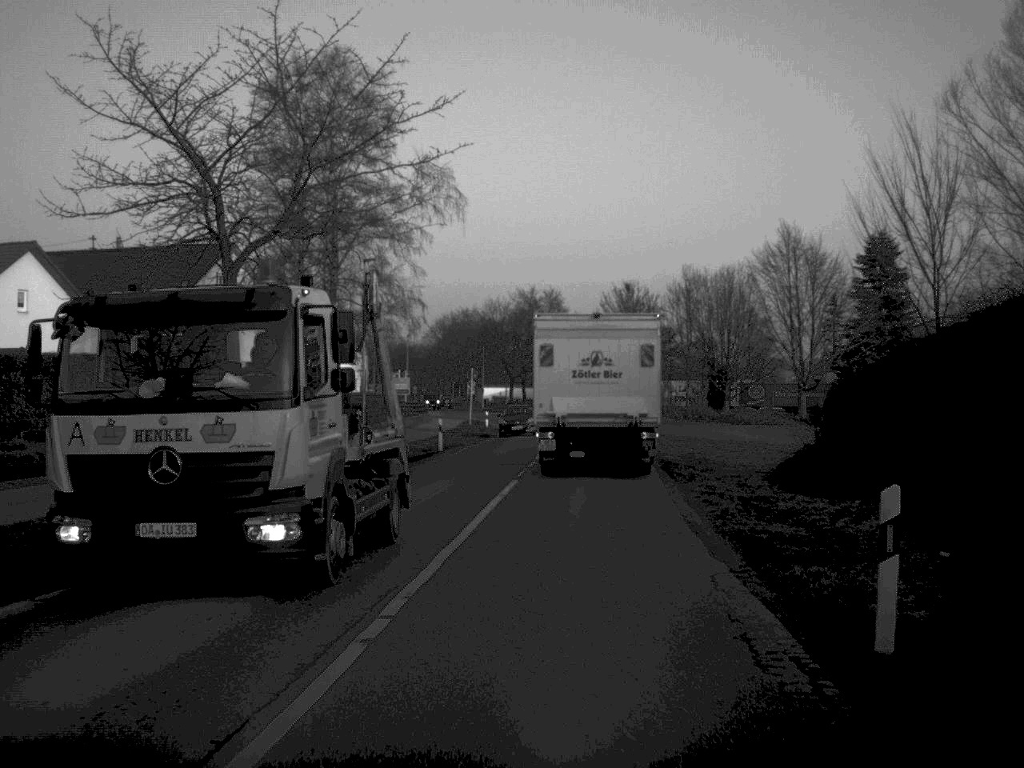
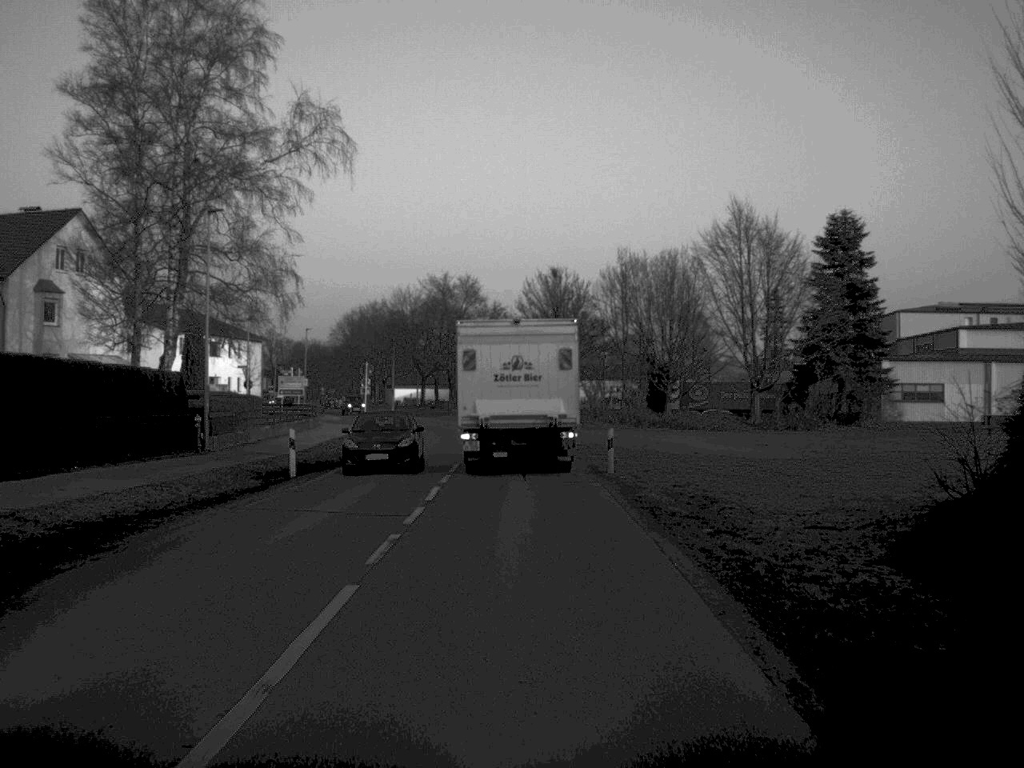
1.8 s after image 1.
(+0.5, +14.4) m; +4°
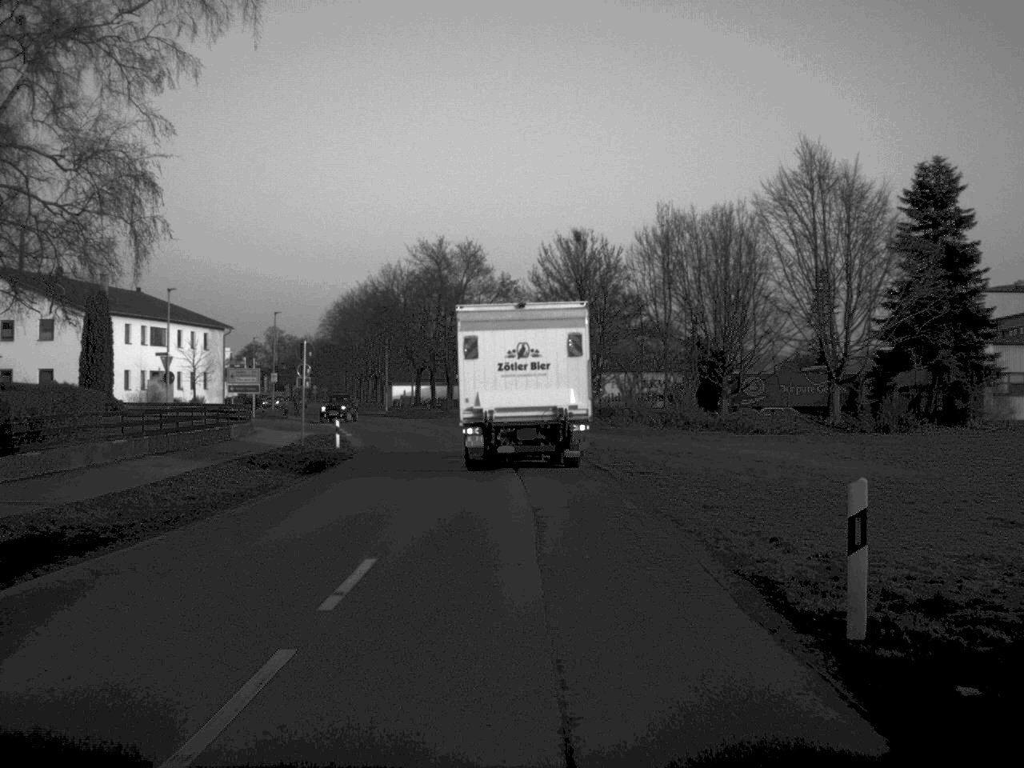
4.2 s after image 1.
(-0.1, +20.6) m; -1°
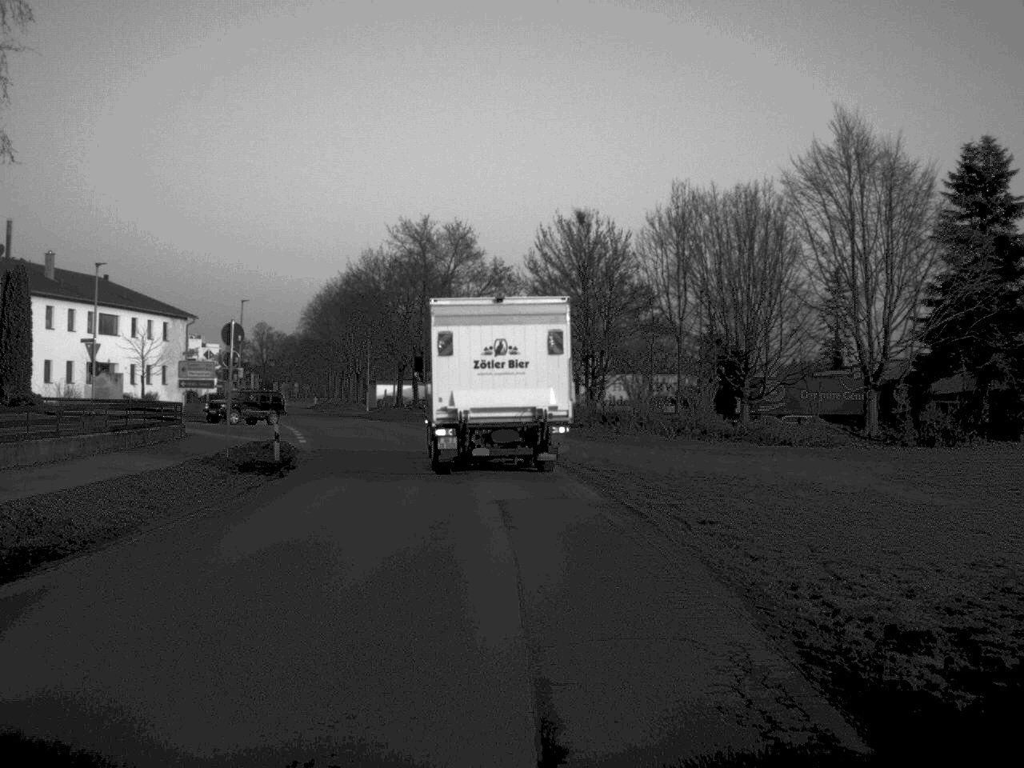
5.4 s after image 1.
(0.0, +9.5) m; 0°
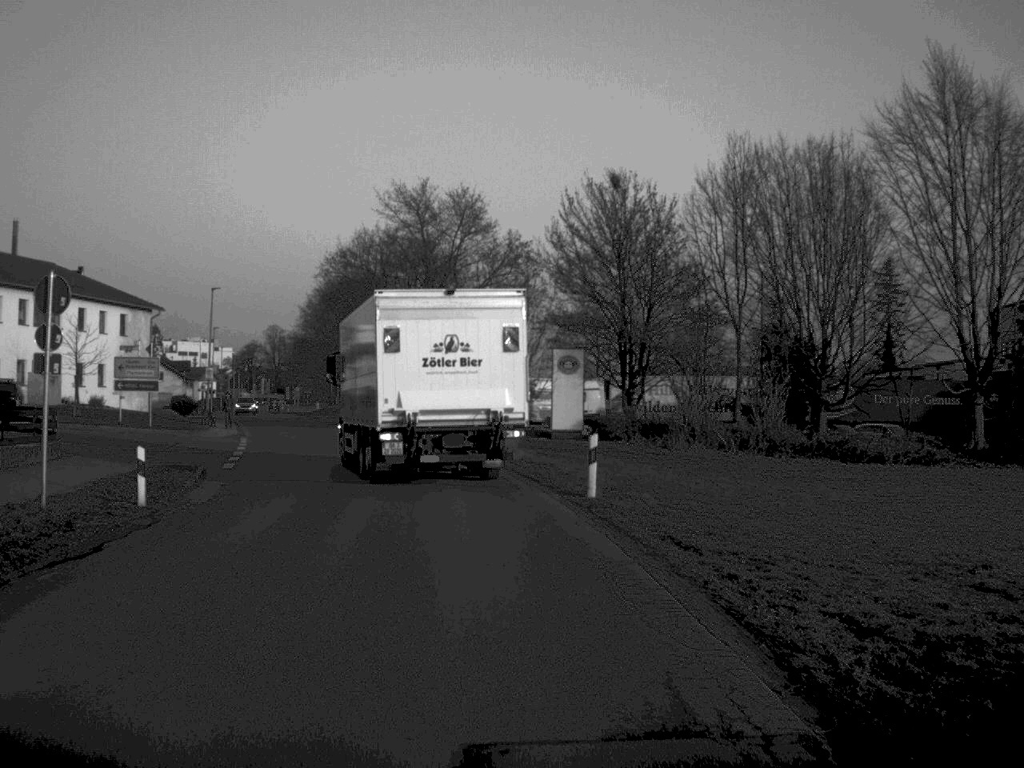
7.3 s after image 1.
(0.0, +13.3) m; -1°
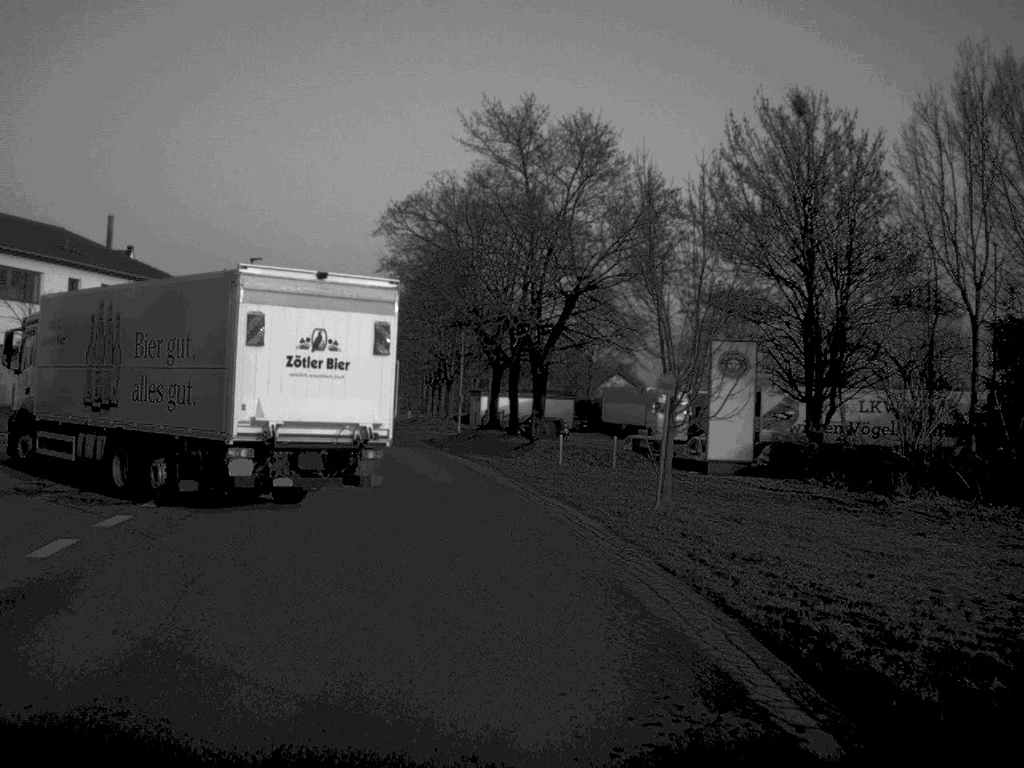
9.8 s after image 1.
(-0.8, +17.2) m; -5°
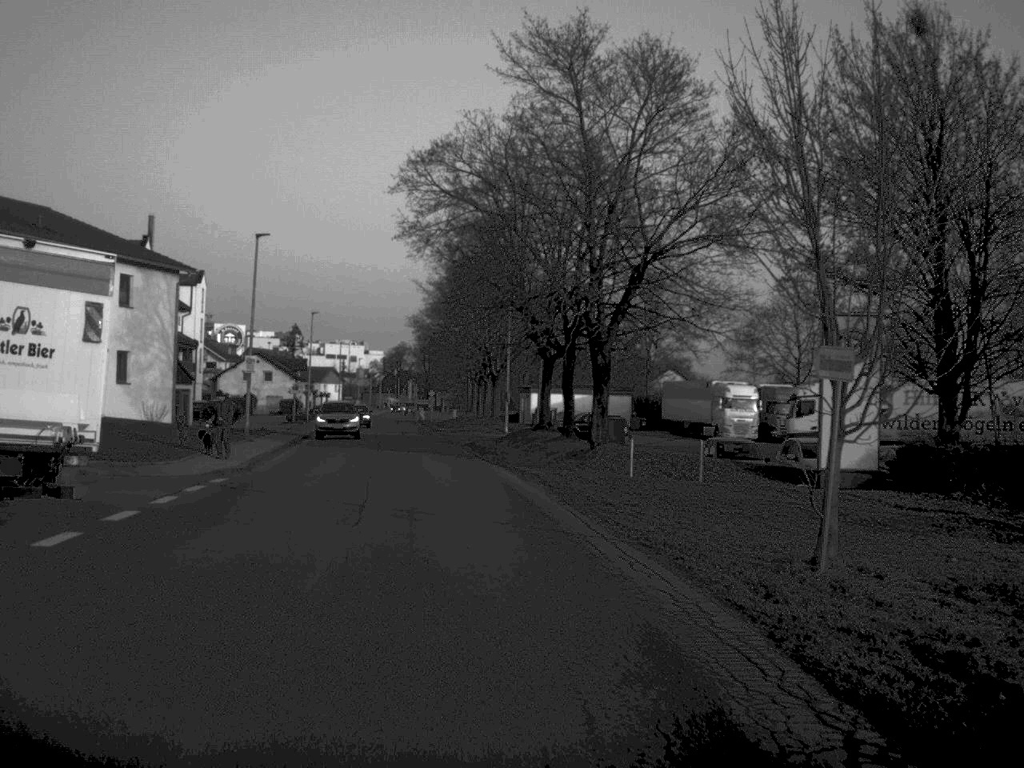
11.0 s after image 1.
(-0.1, +8.4) m; -2°
